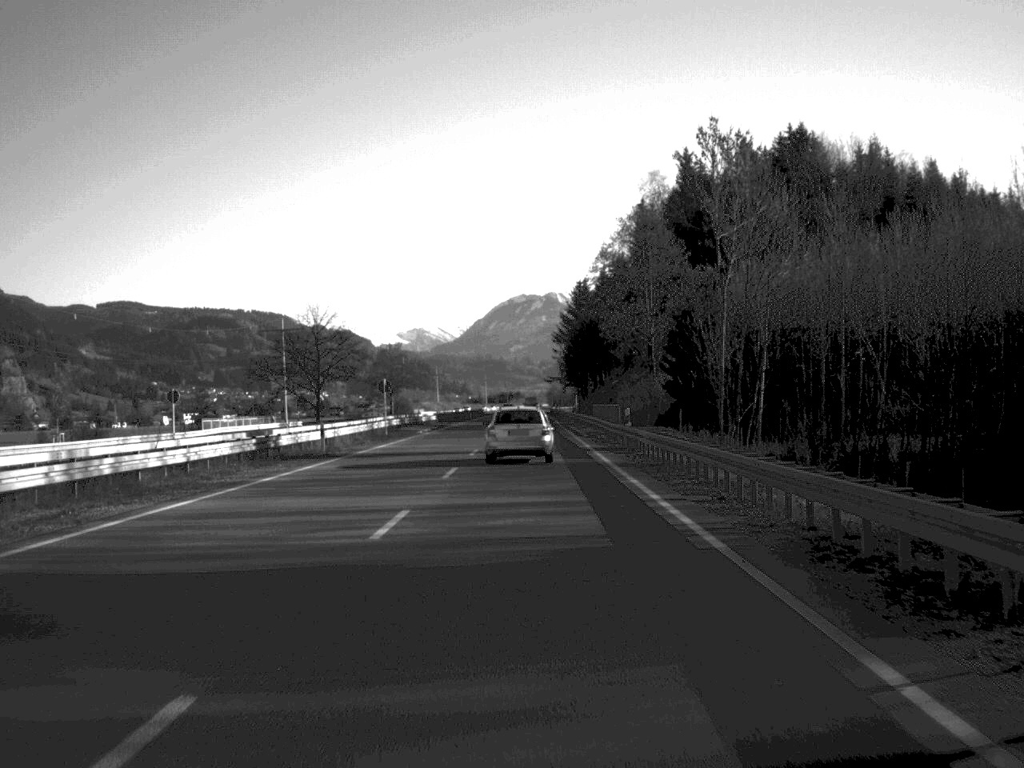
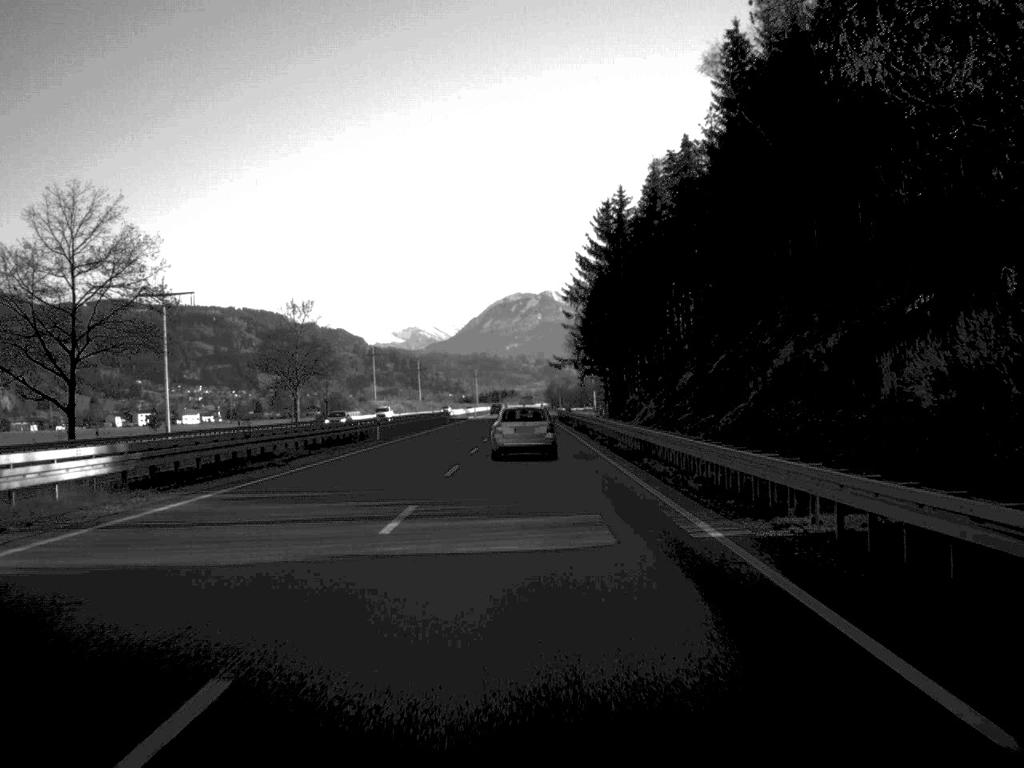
(+0.2, +83.7) m; 0°
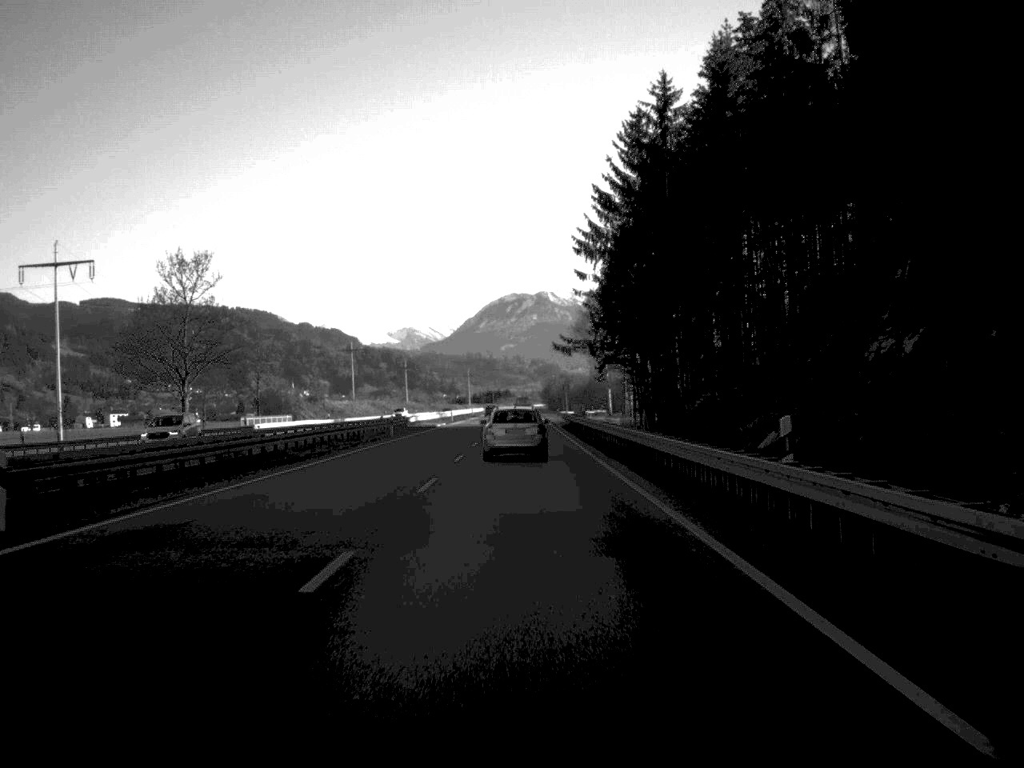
(+0.1, +40.5) m; 0°
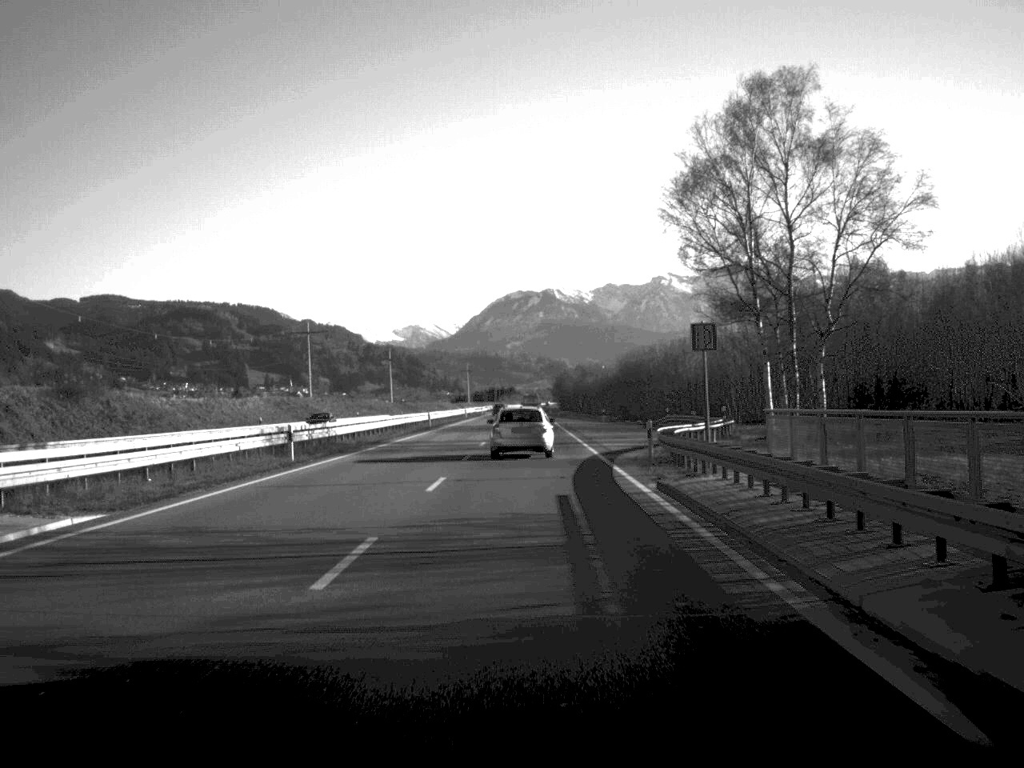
(-0.3, +83.7) m; 0°
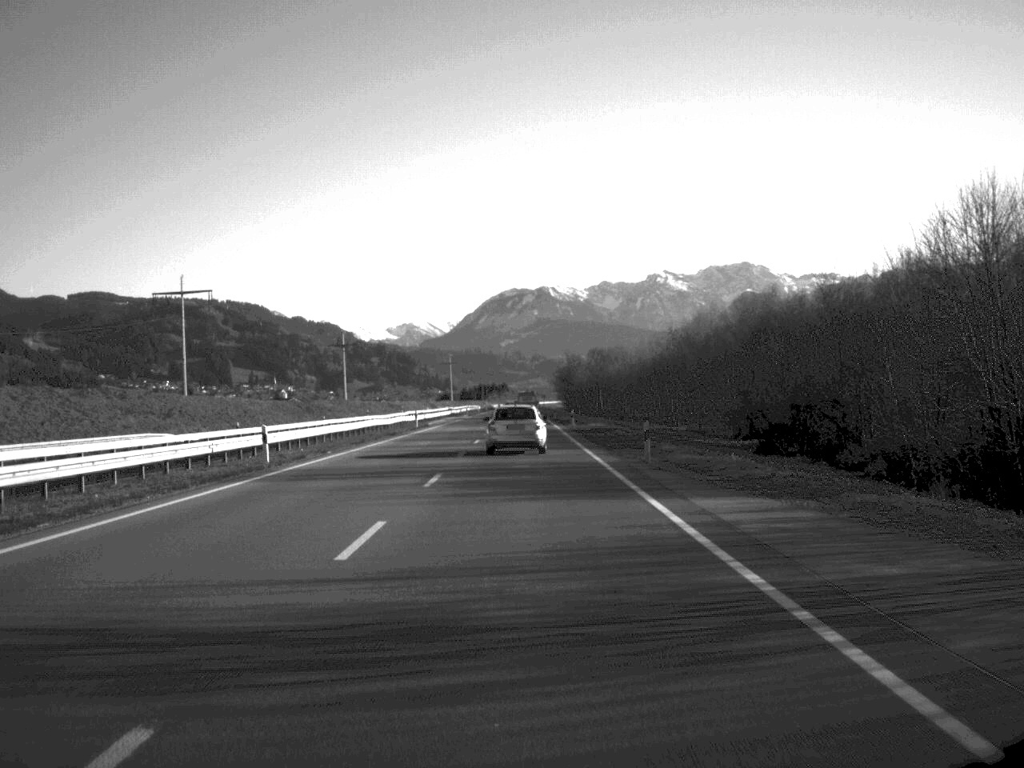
(+0.2, +103.1) m; 0°
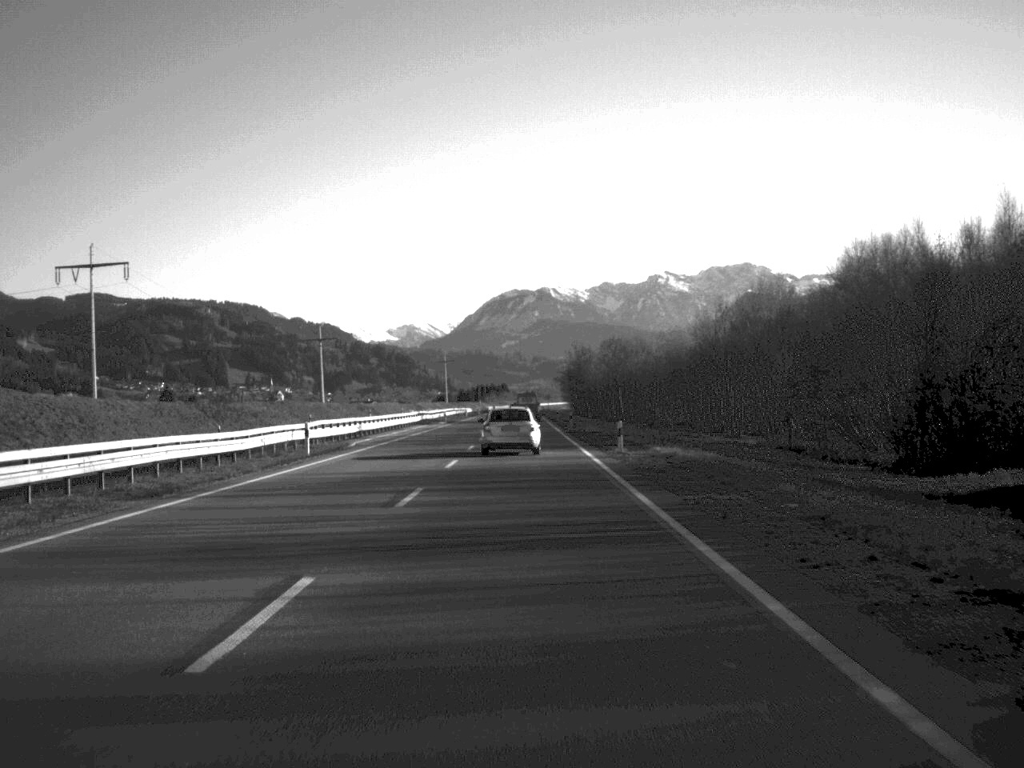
(0.0, +40.4) m; 0°
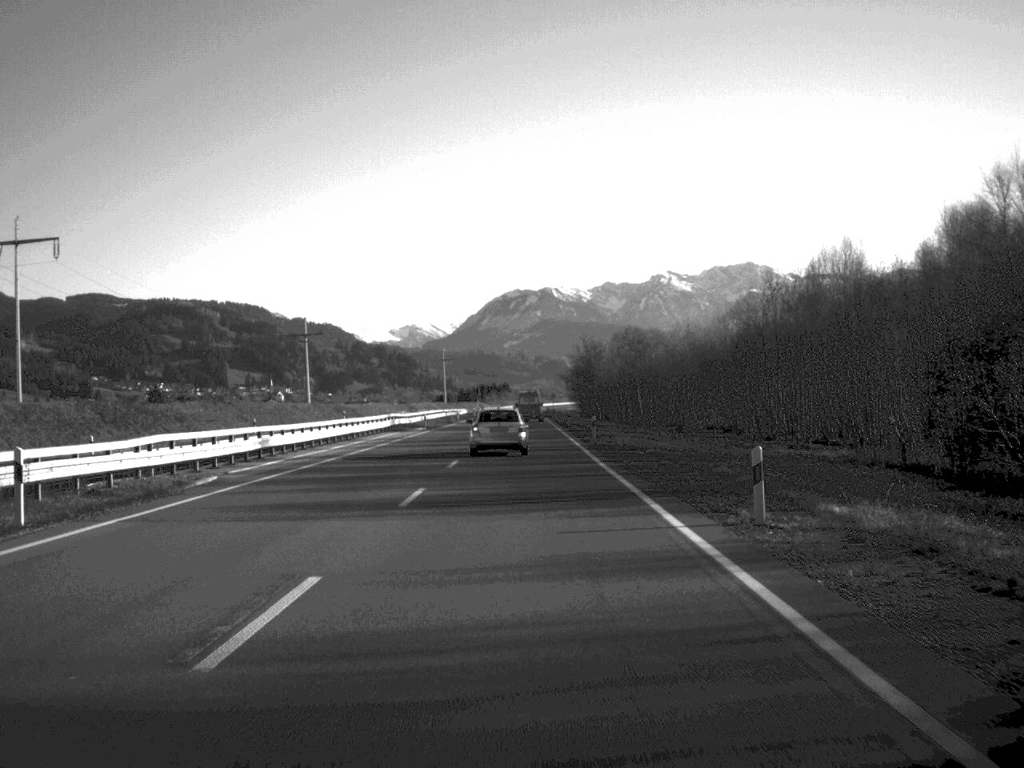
(0.0, +23.6) m; 0°
